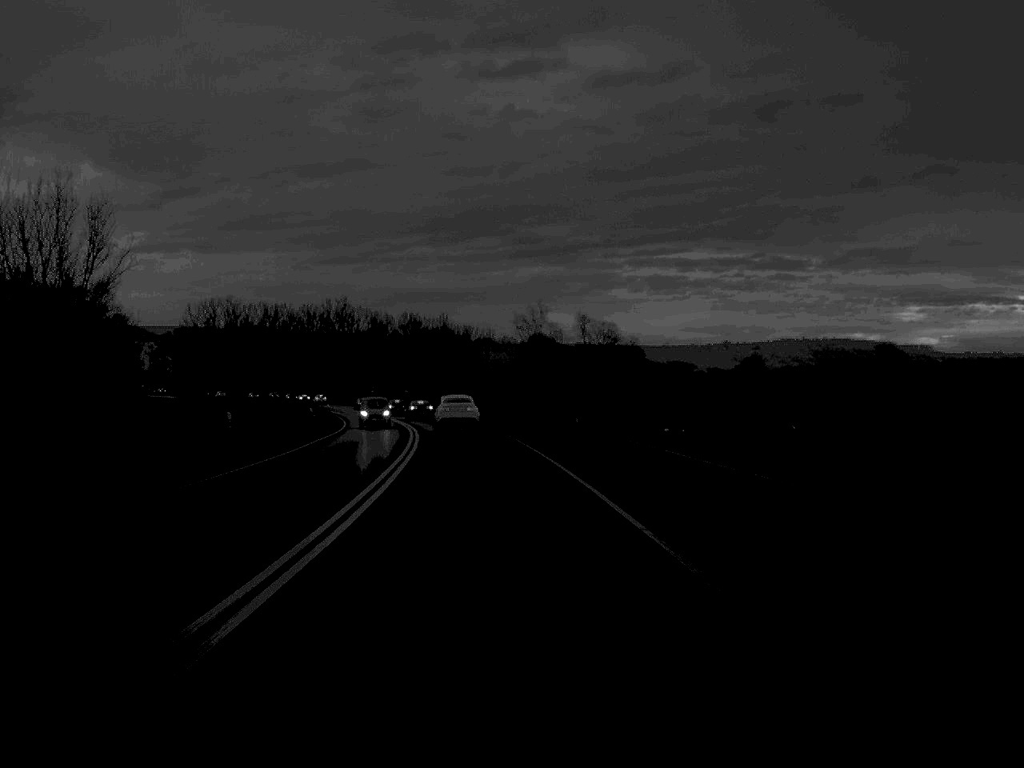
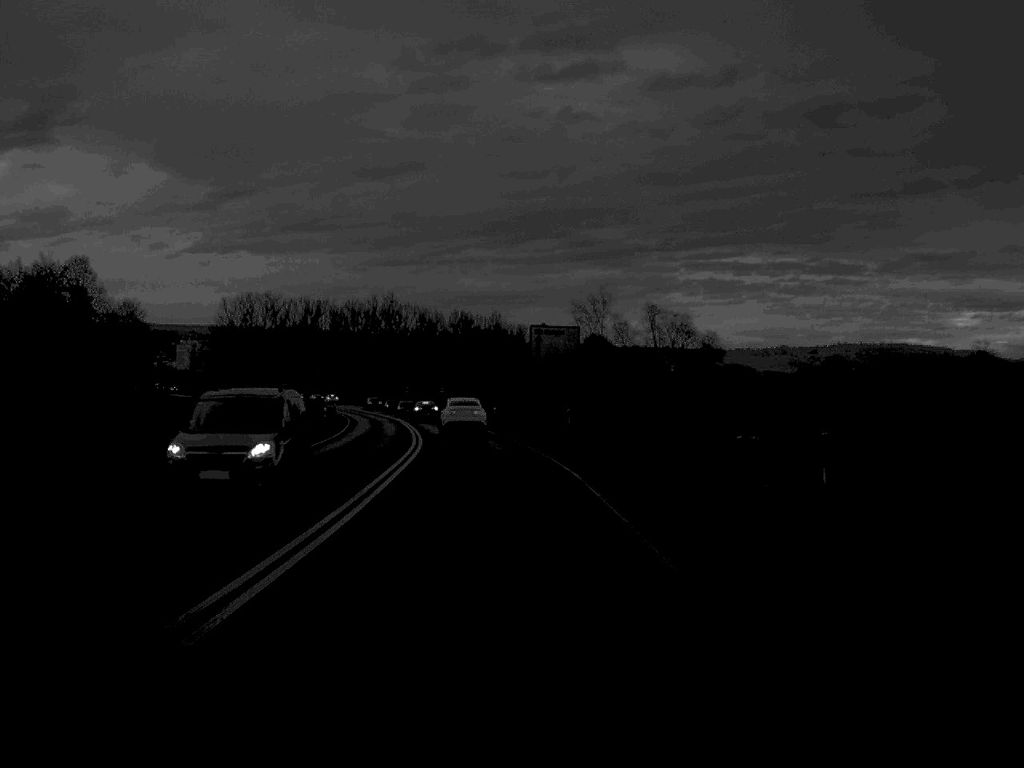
(-0.5, +25.5) m; -2°
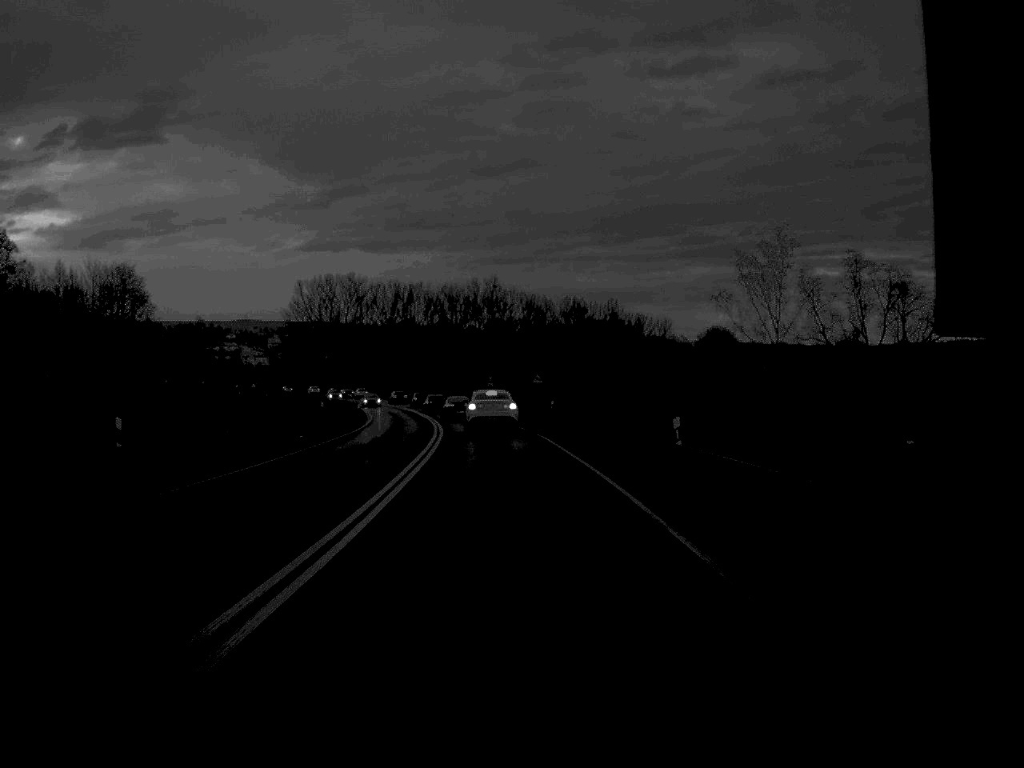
(-2.3, +52.1) m; -5°
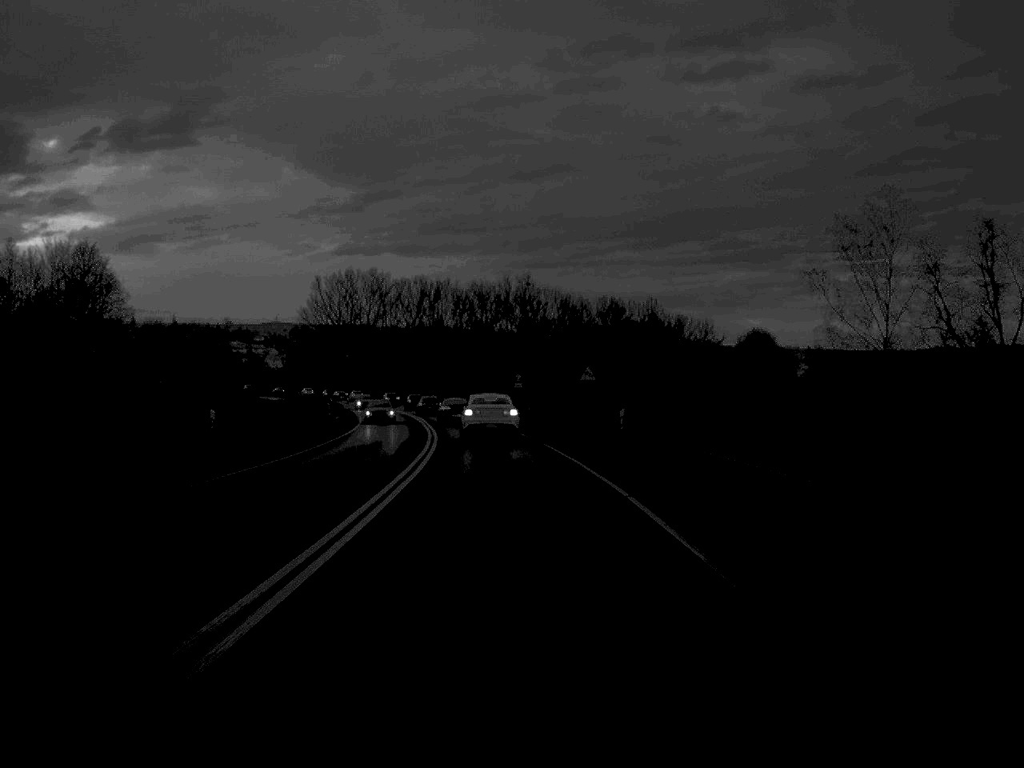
(-0.3, +23.9) m; -1°
